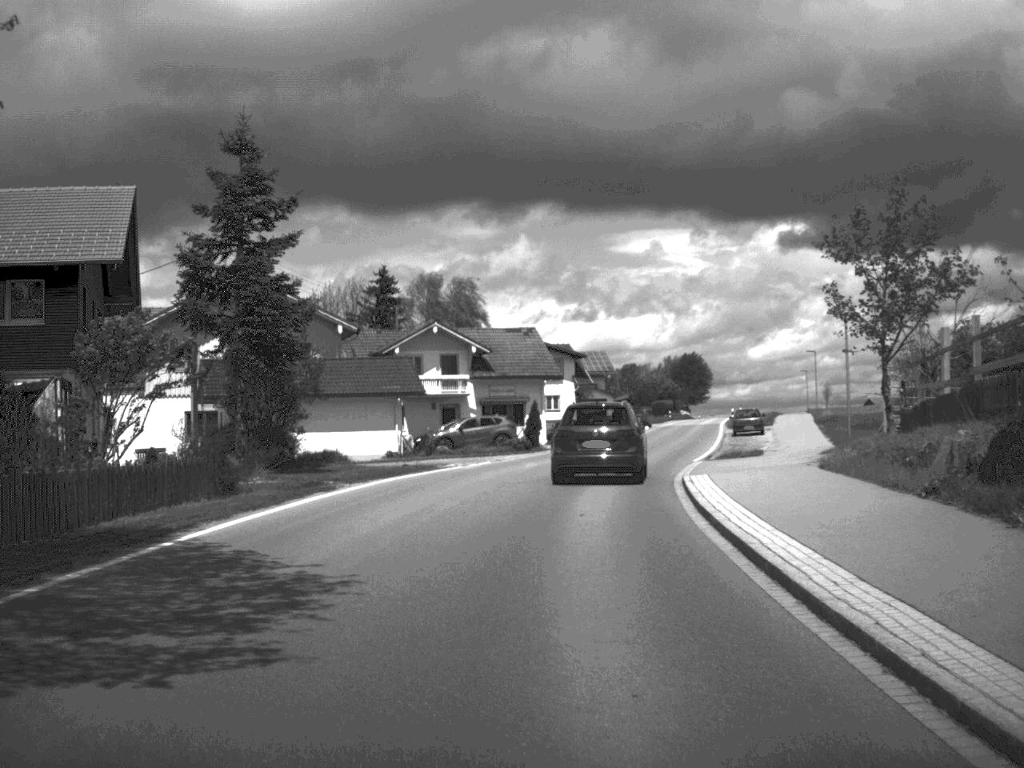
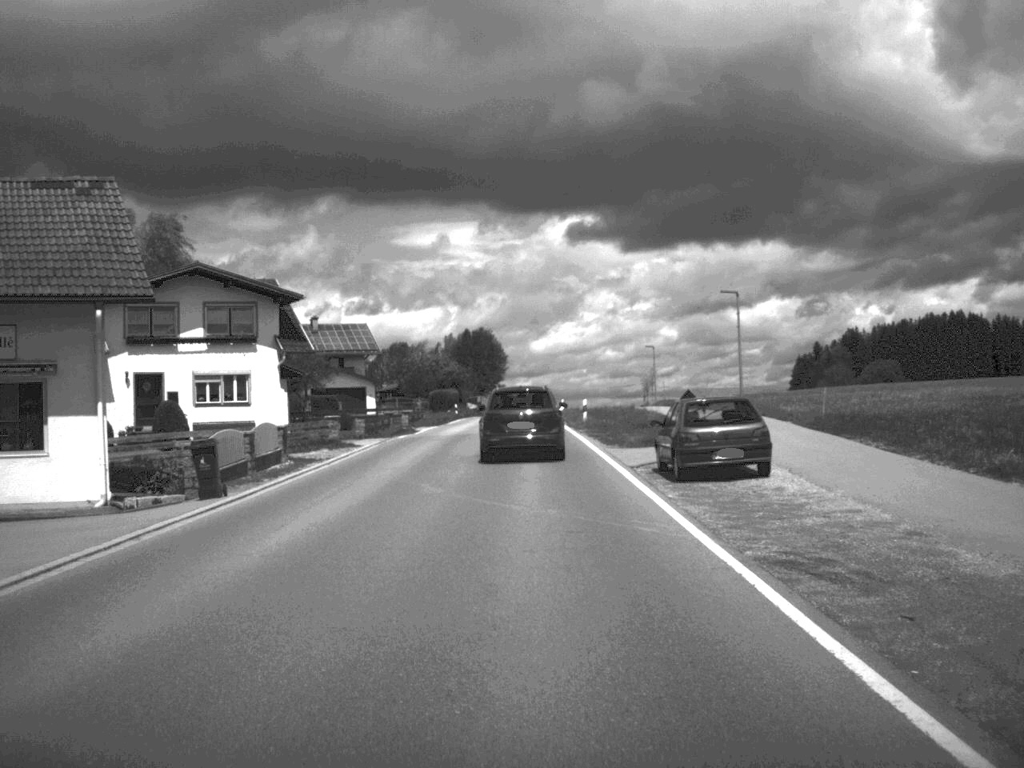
(+4.1, +44.1) m; +10°
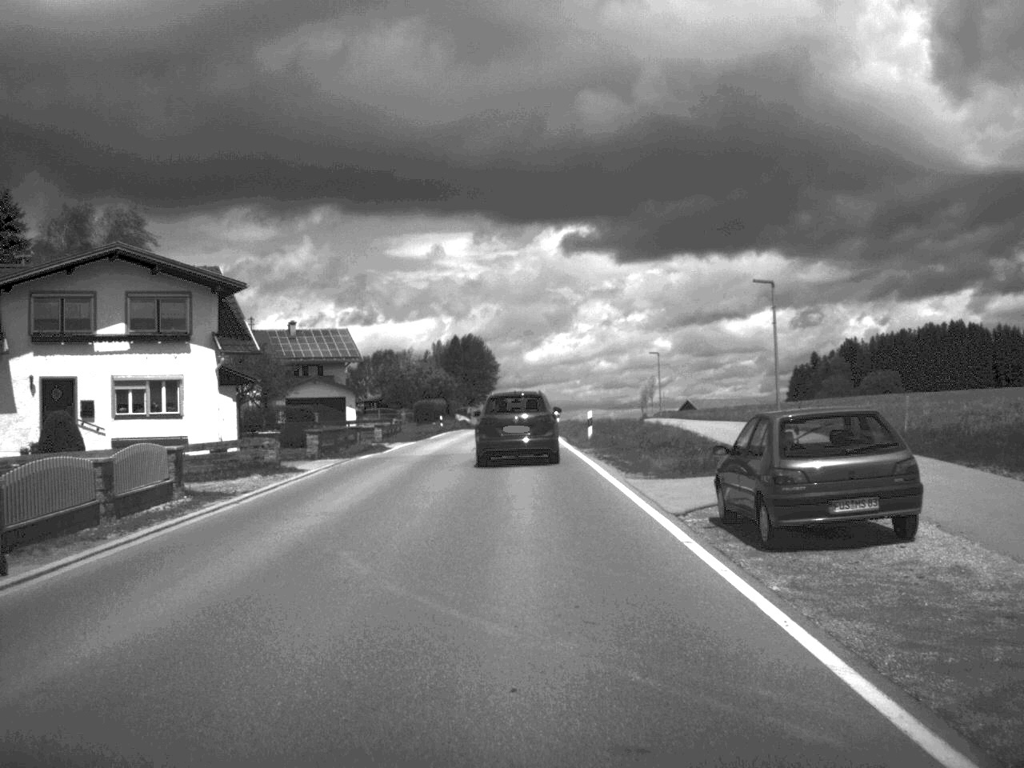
(0.0, +8.6) m; 0°
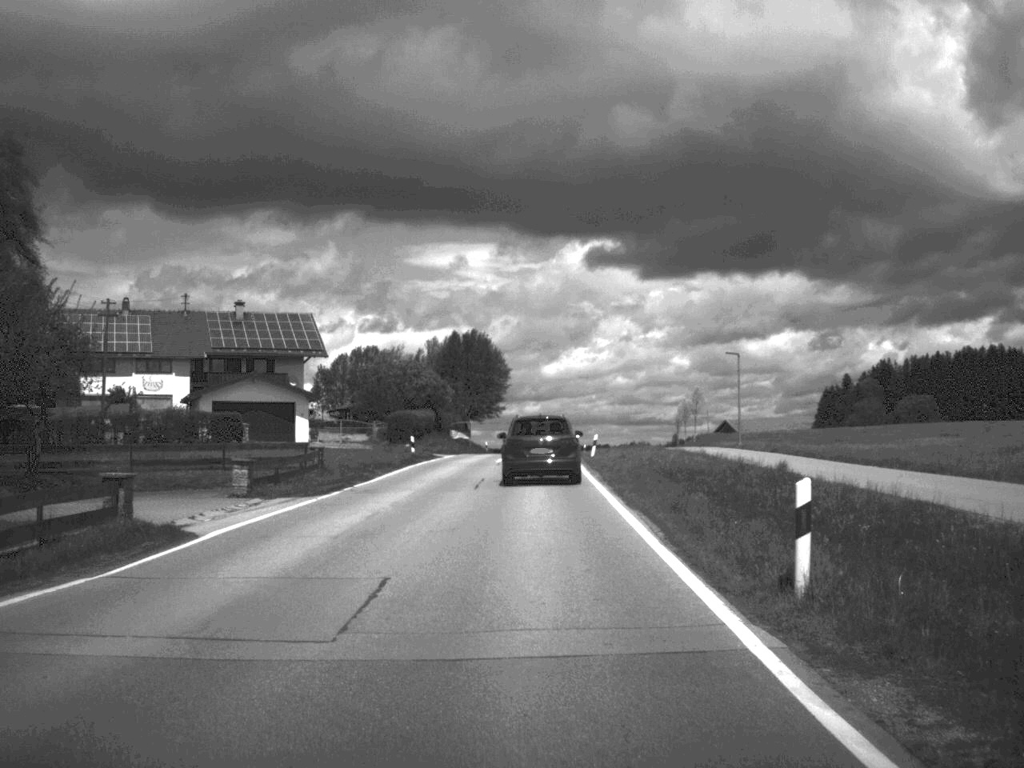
(-0.2, +28.3) m; -1°
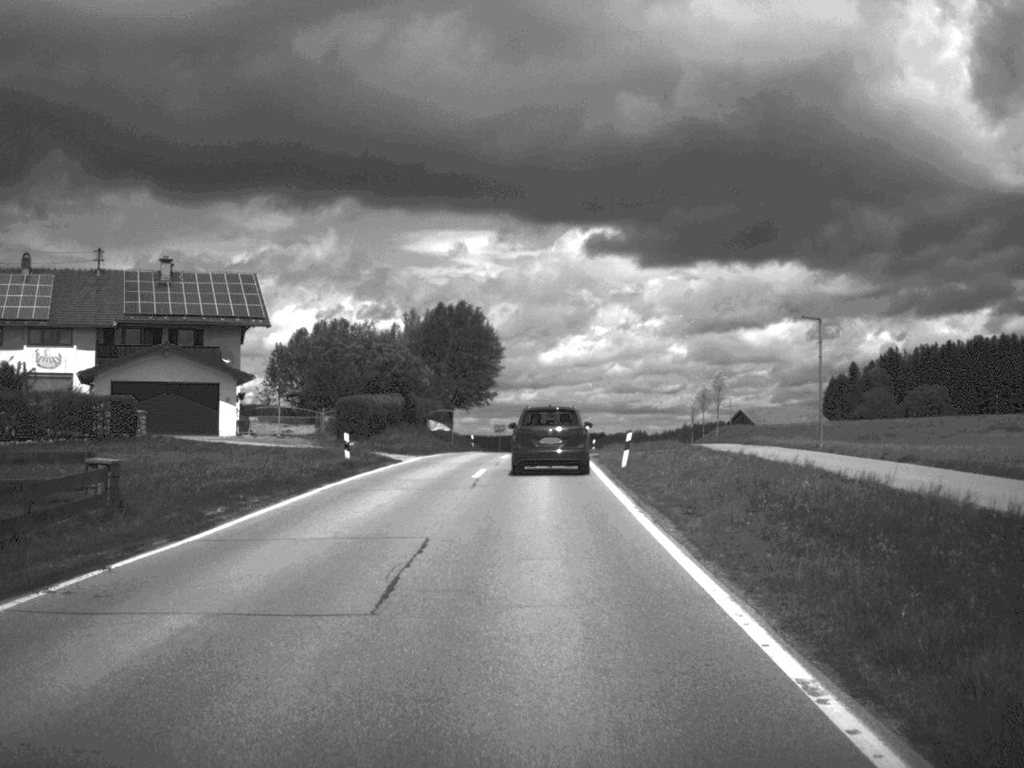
(0.0, +18.0) m; 0°
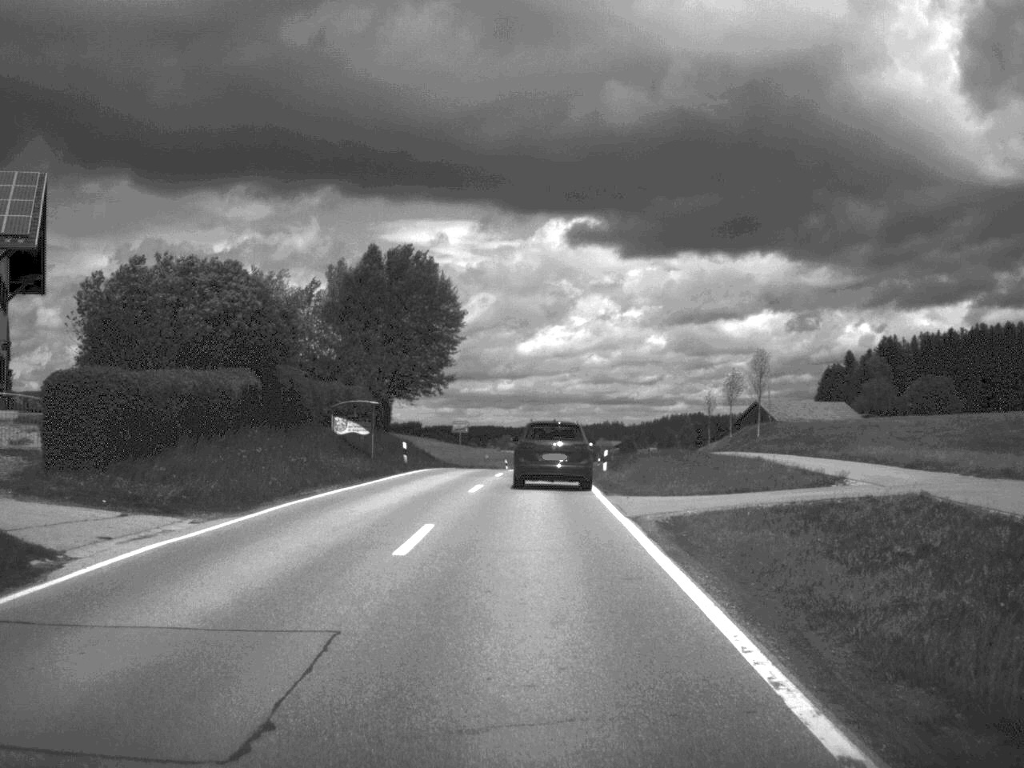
(+0.3, +30.1) m; +1°
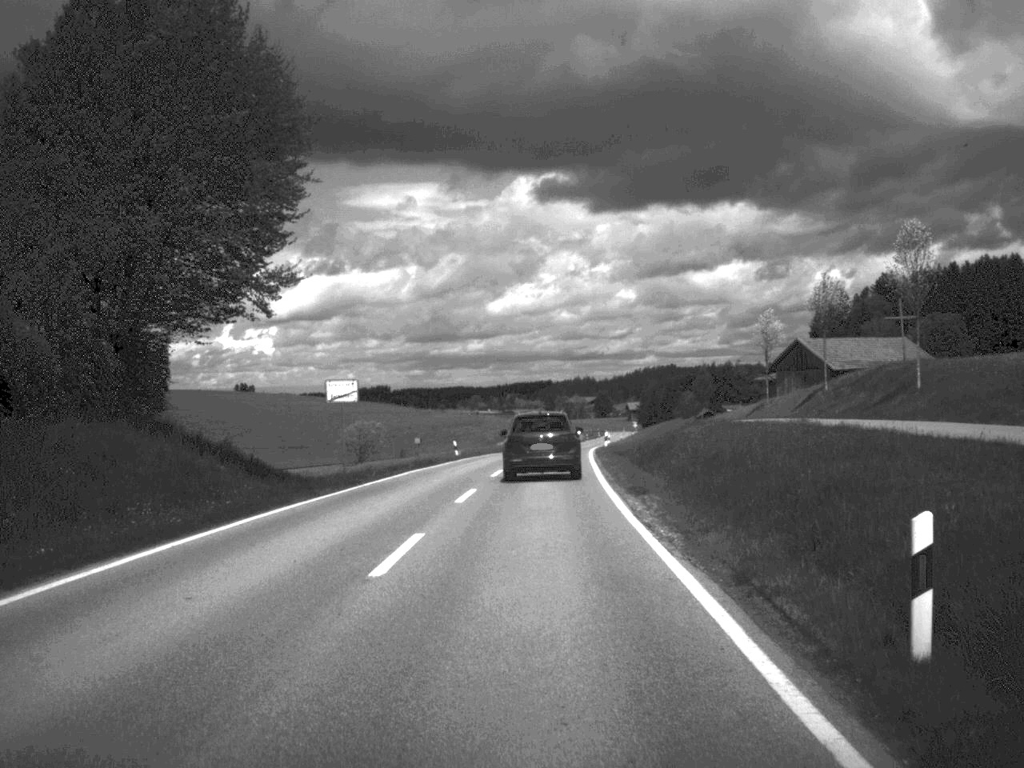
(+0.4, +39.0) m; +1°
